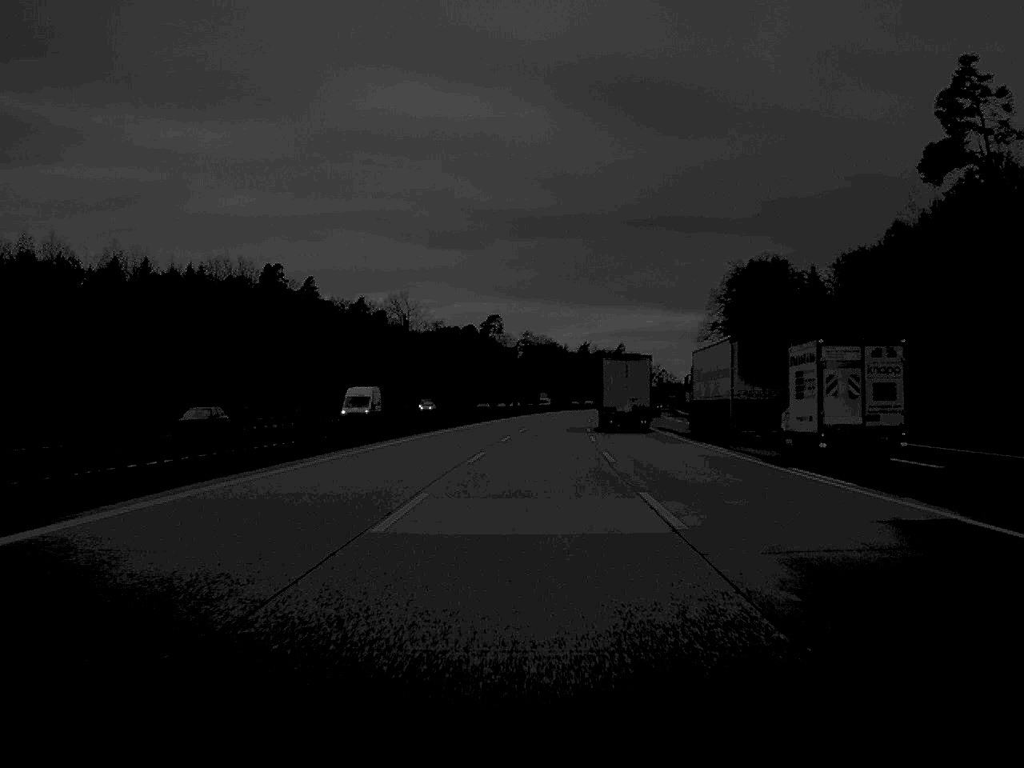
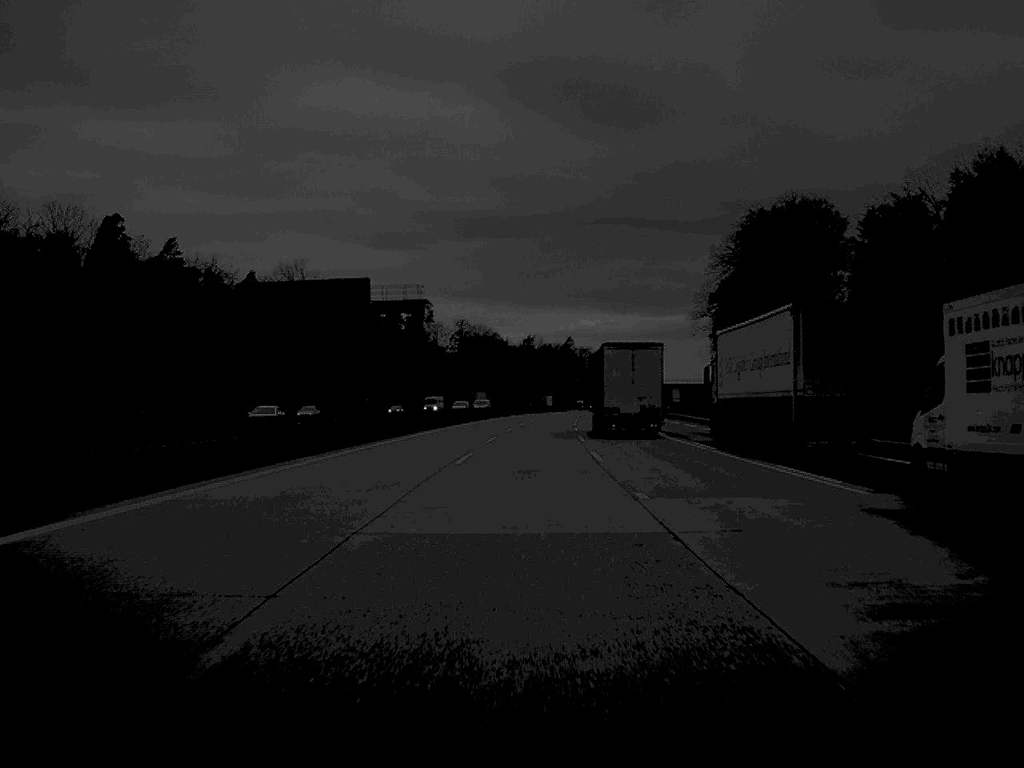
(+1.6, +71.7) m; +3°
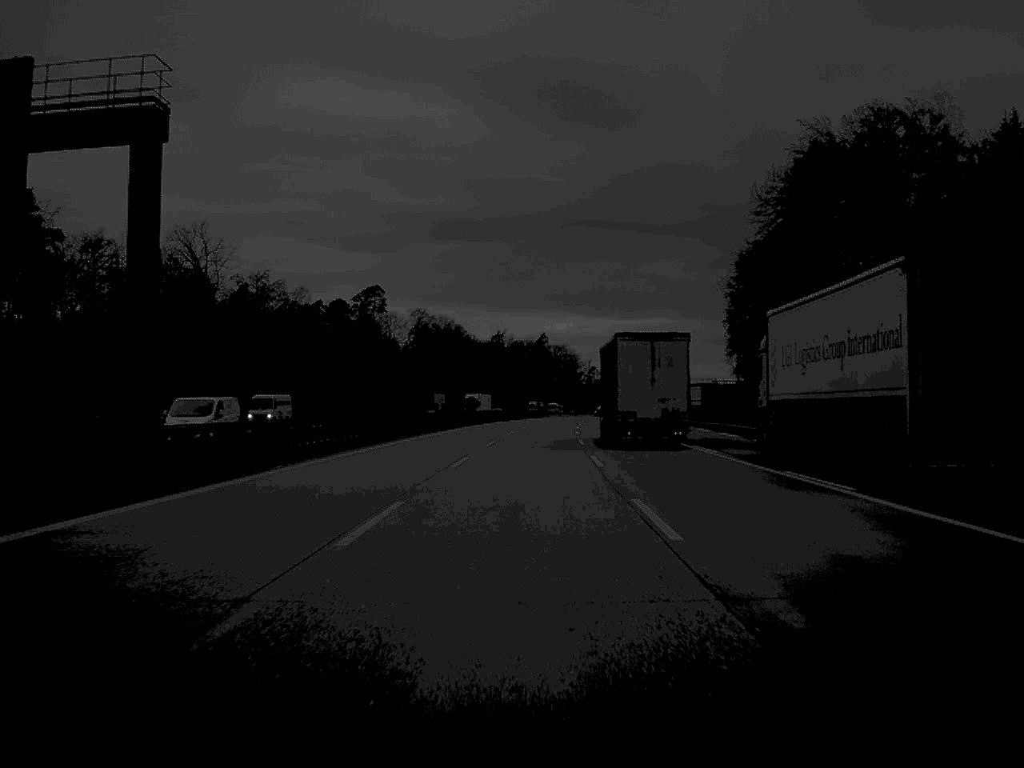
(+0.7, +54.8) m; +1°
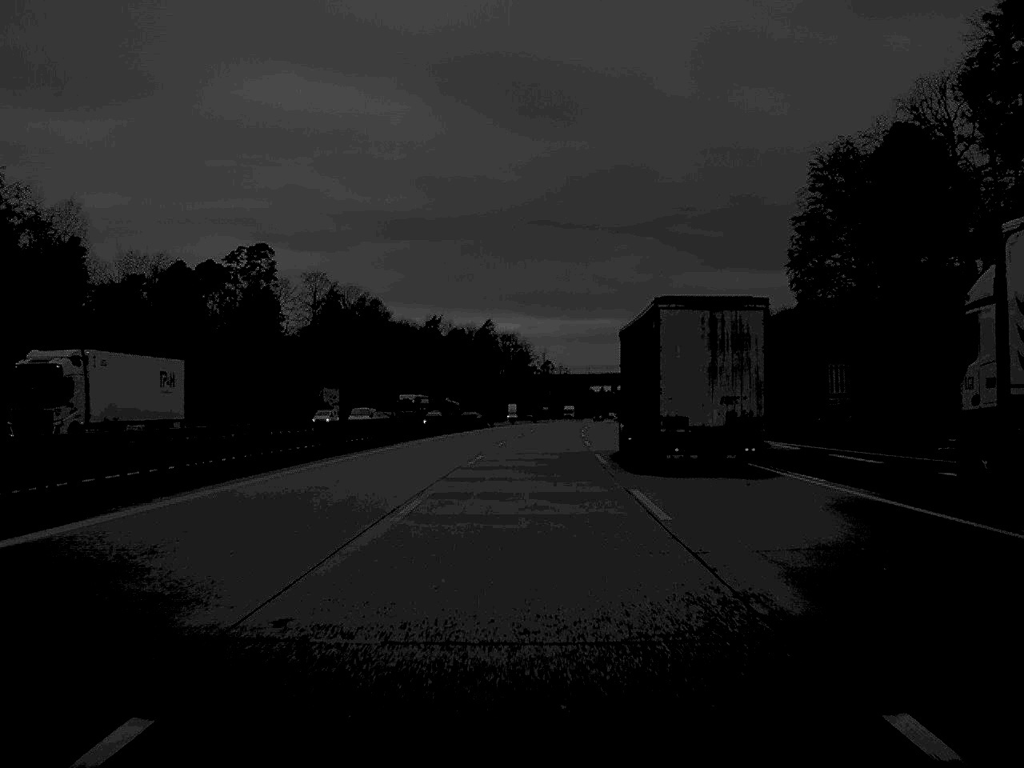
(+1.6, +86.1) m; +2°
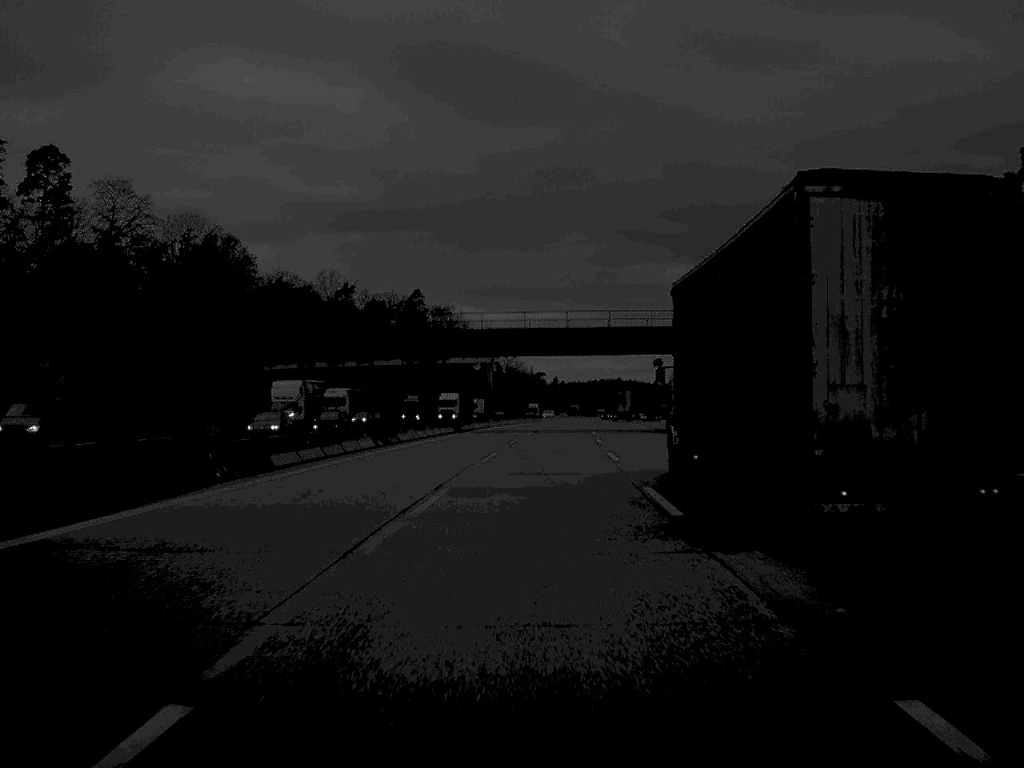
(+2.0, +88.6) m; +2°
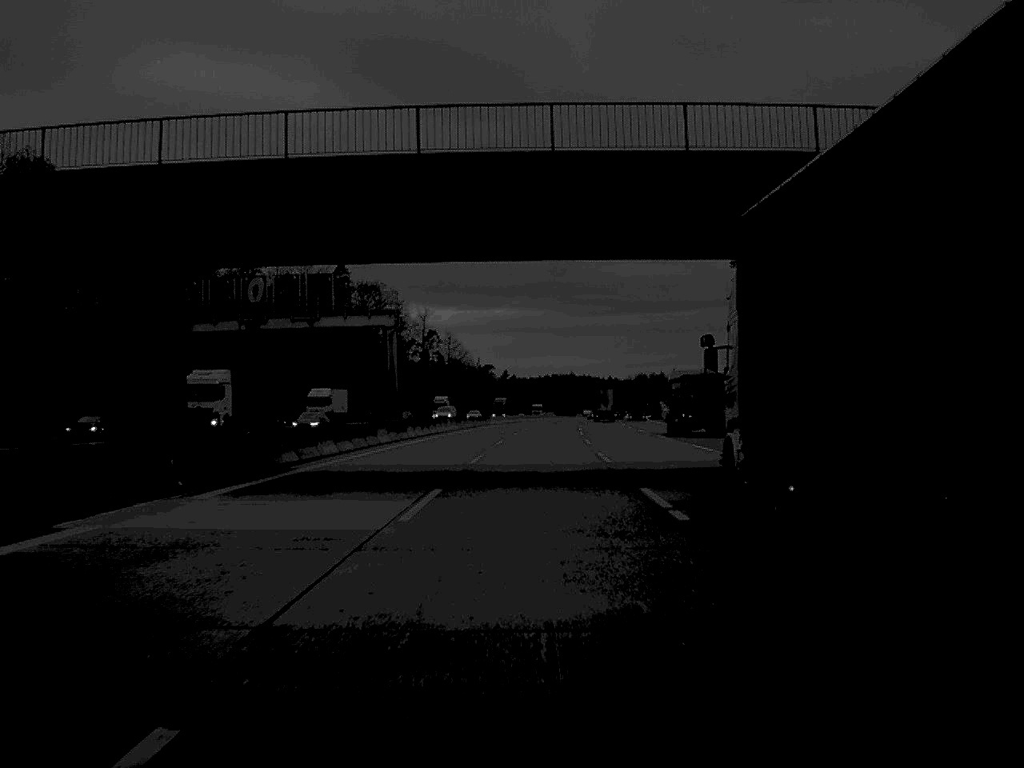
(+1.1, +54.8) m; +2°
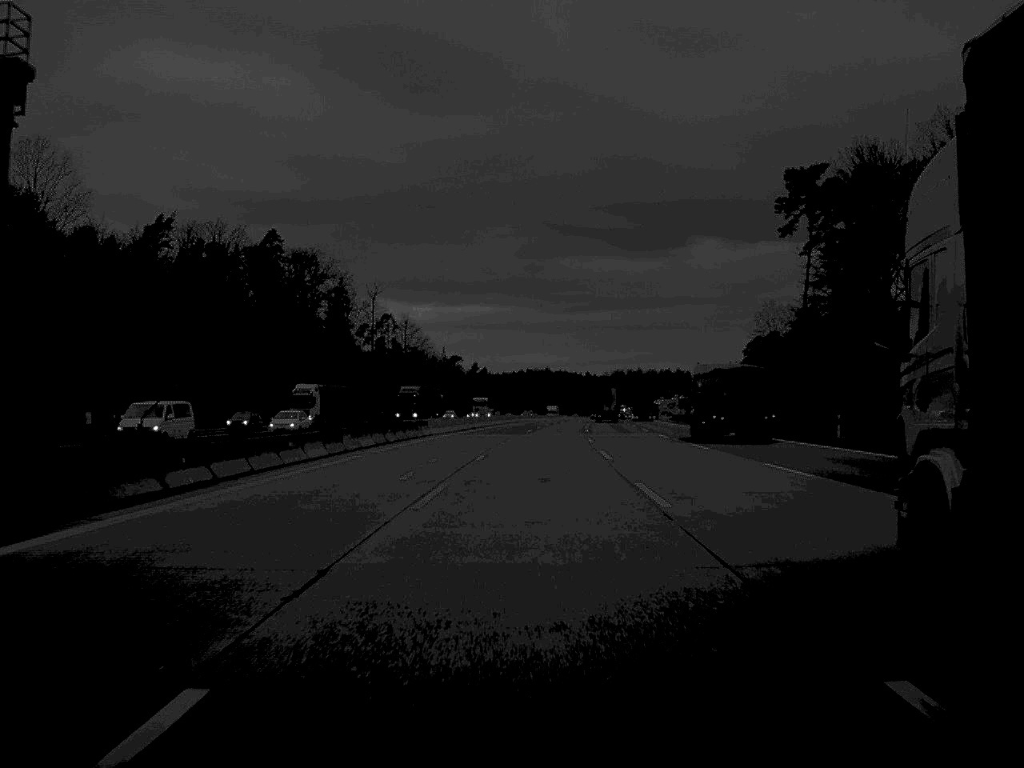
(+0.5, +51.6) m; +1°
